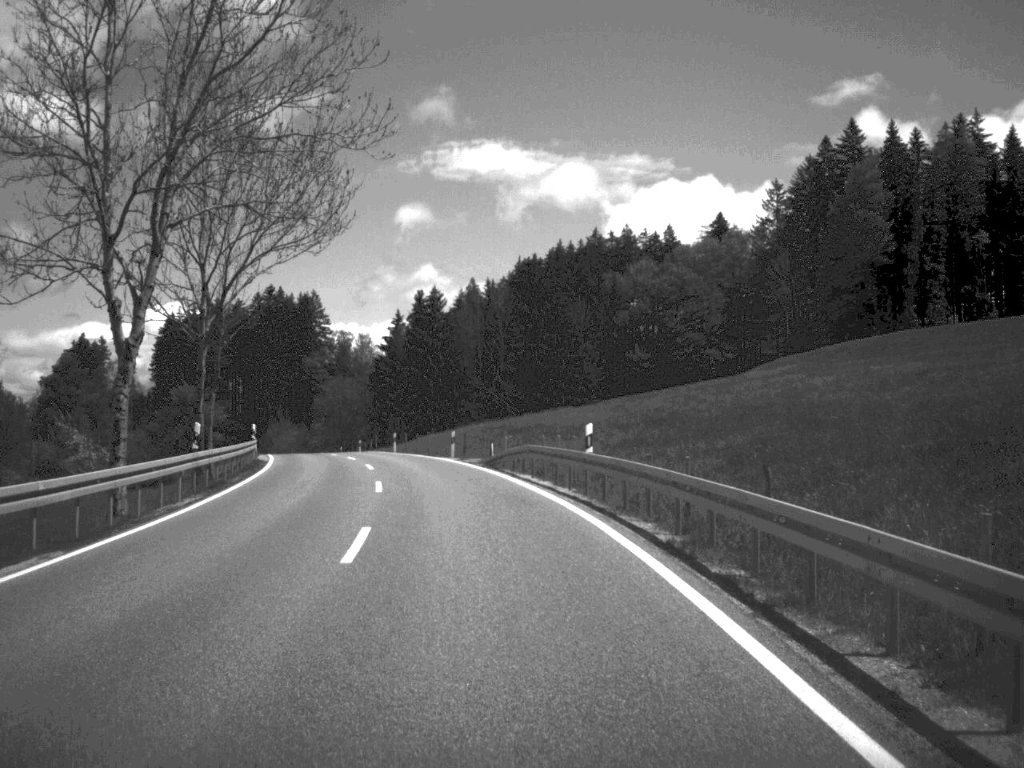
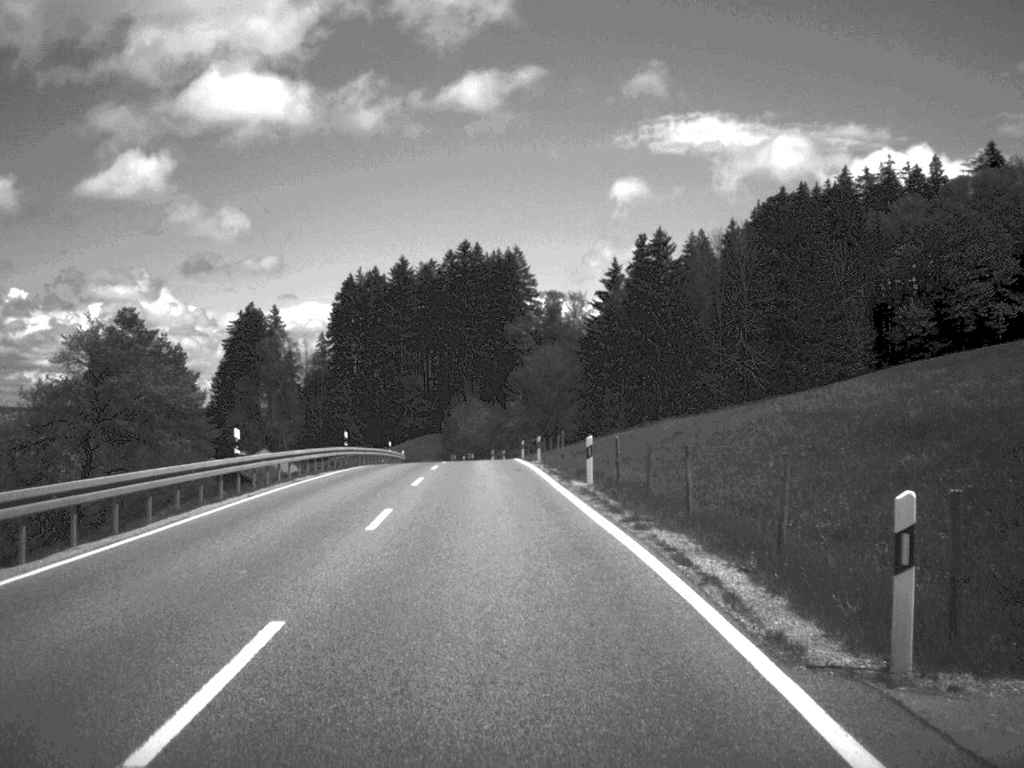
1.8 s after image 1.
(-3.8, +42.6) m; -10°
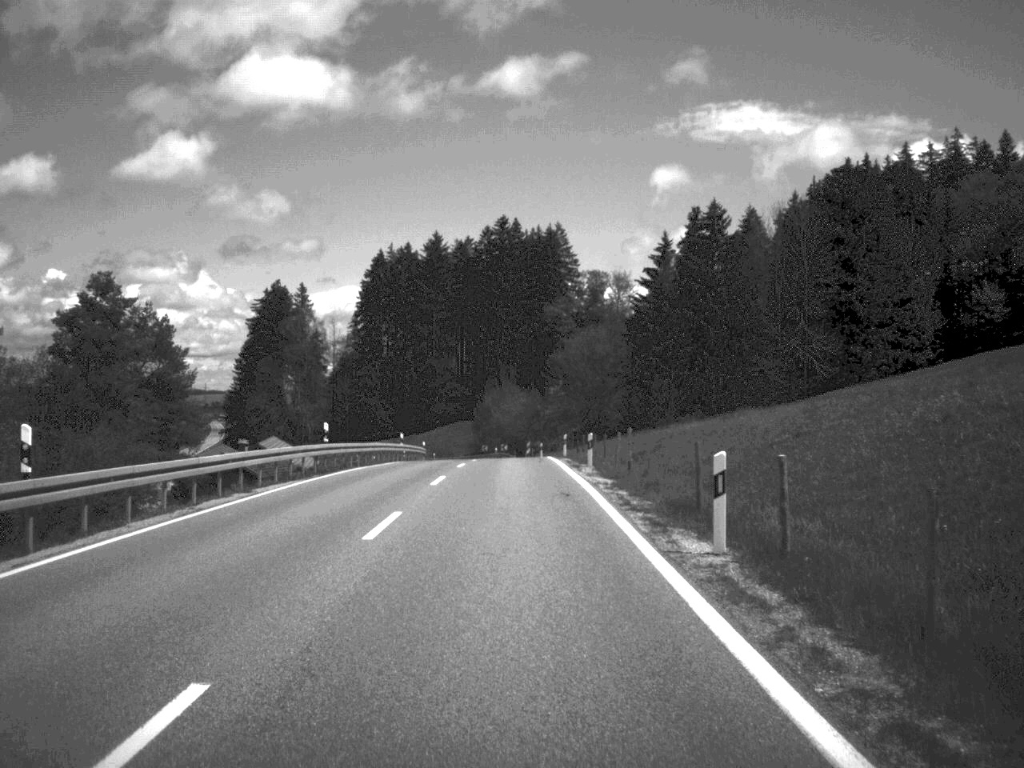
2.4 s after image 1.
(-0.2, +14.1) m; -2°
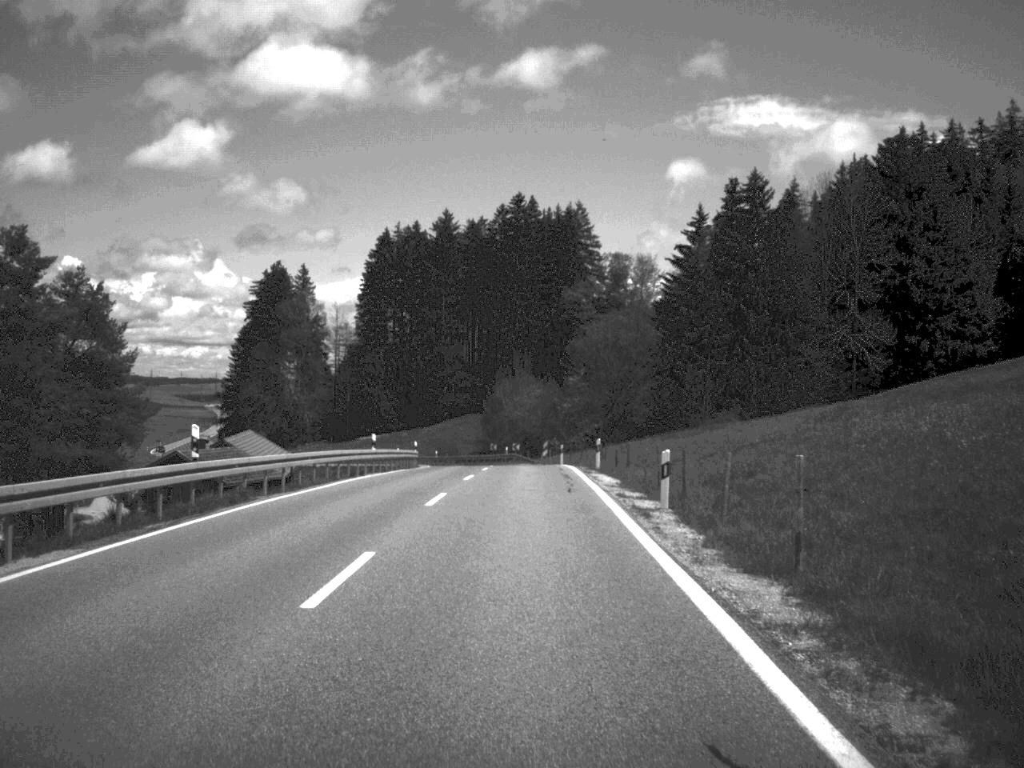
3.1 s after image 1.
(-0.1, +16.7) m; -1°
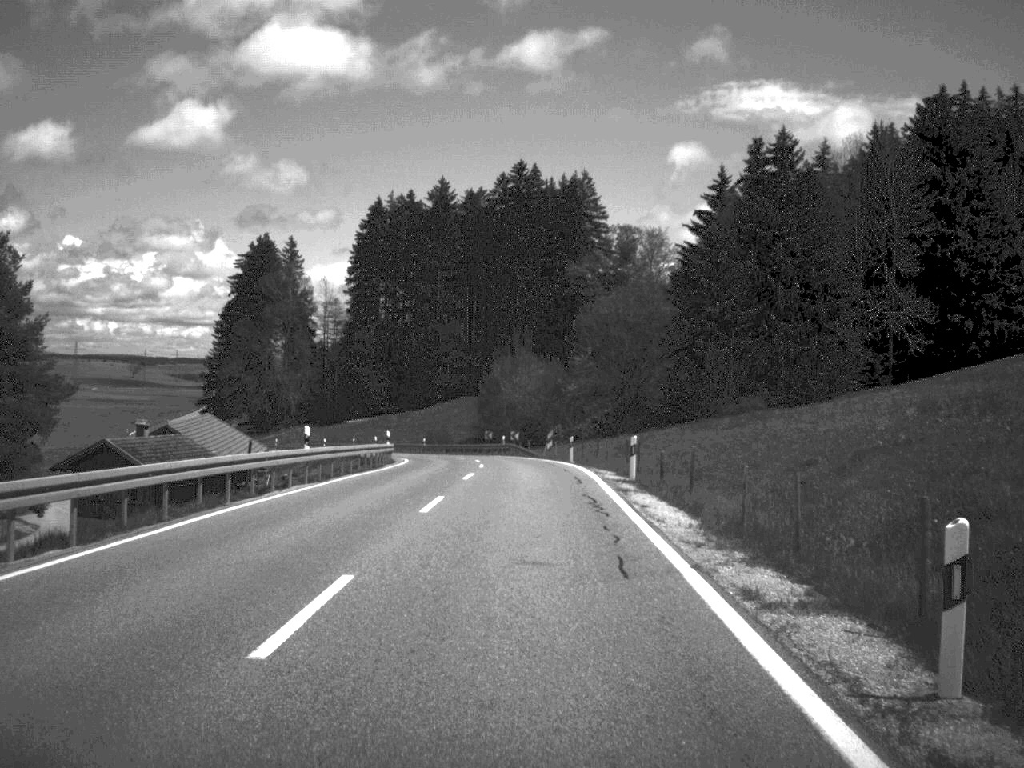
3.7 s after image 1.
(0.0, +13.9) m; 0°
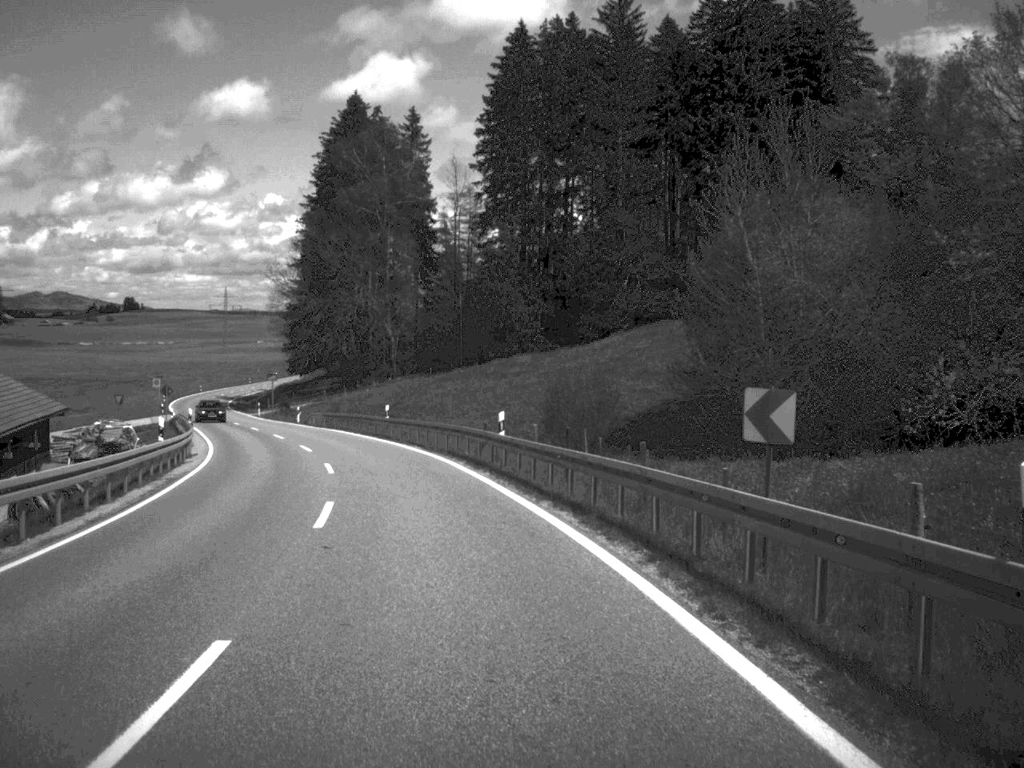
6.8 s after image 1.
(-2.8, +73.1) m; -10°
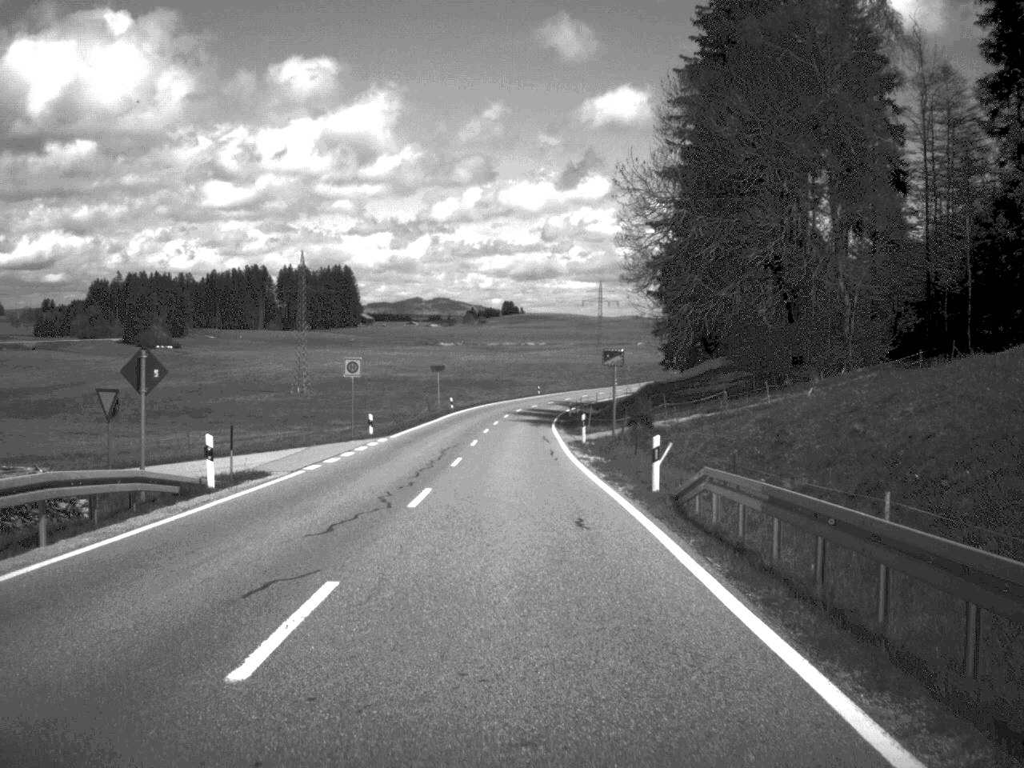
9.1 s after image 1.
(-9.4, +55.5) m; -17°
